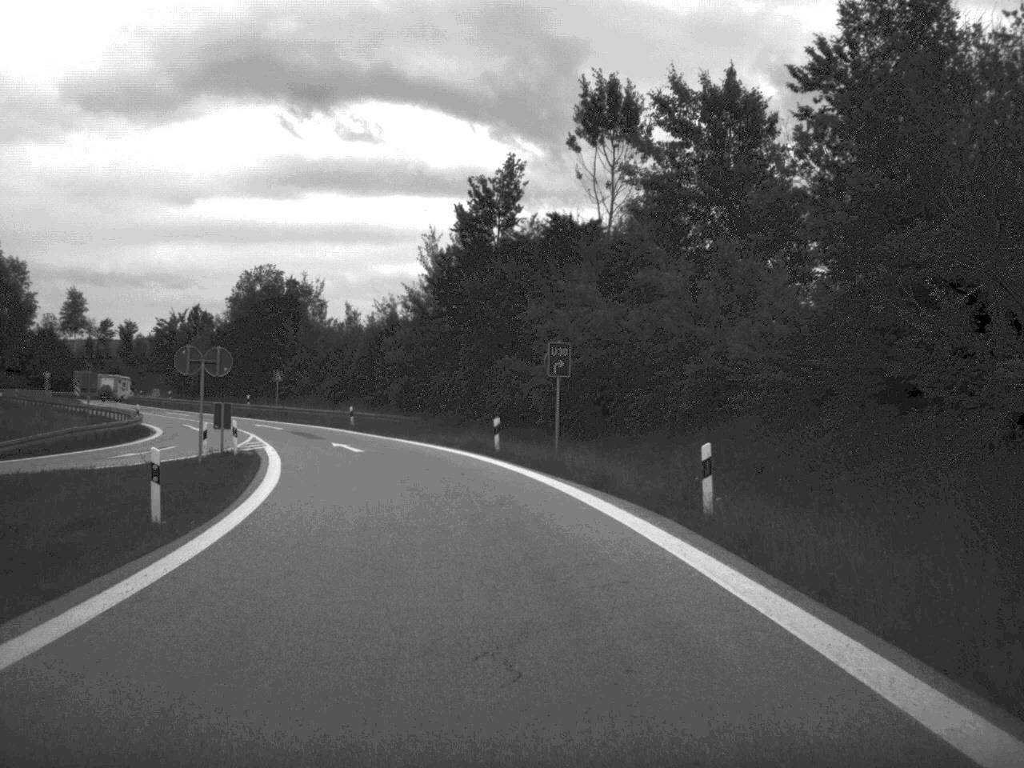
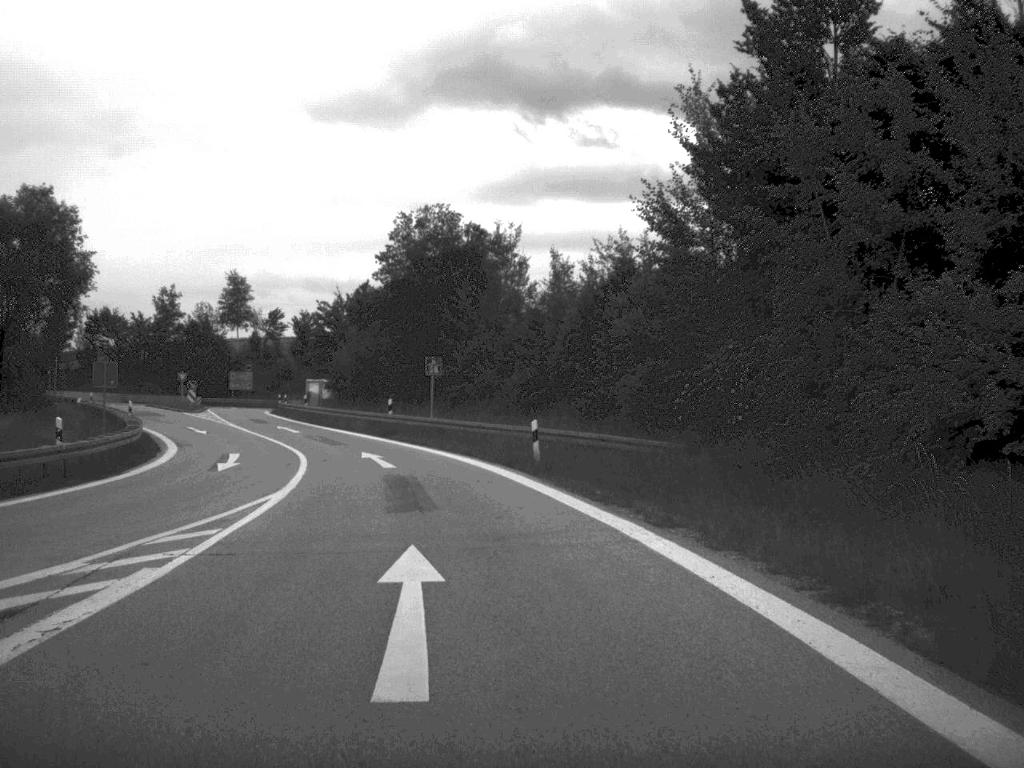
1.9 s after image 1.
(-2.8, +31.2) m; -11°
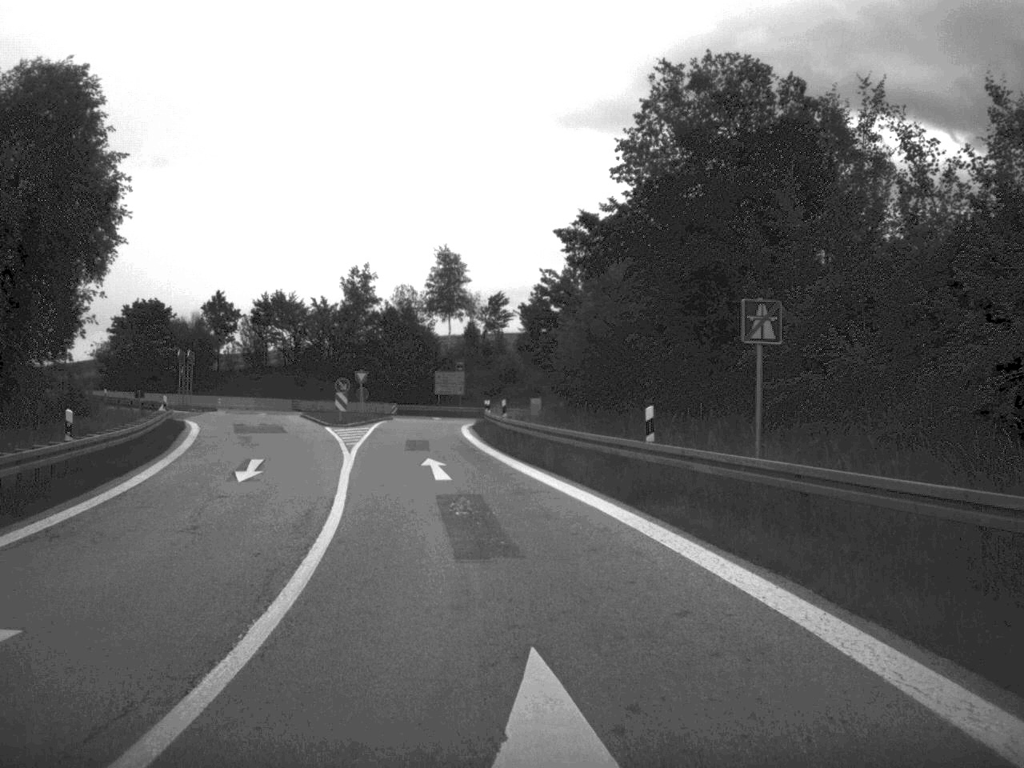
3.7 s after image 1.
(-2.9, +27.8) m; -11°
